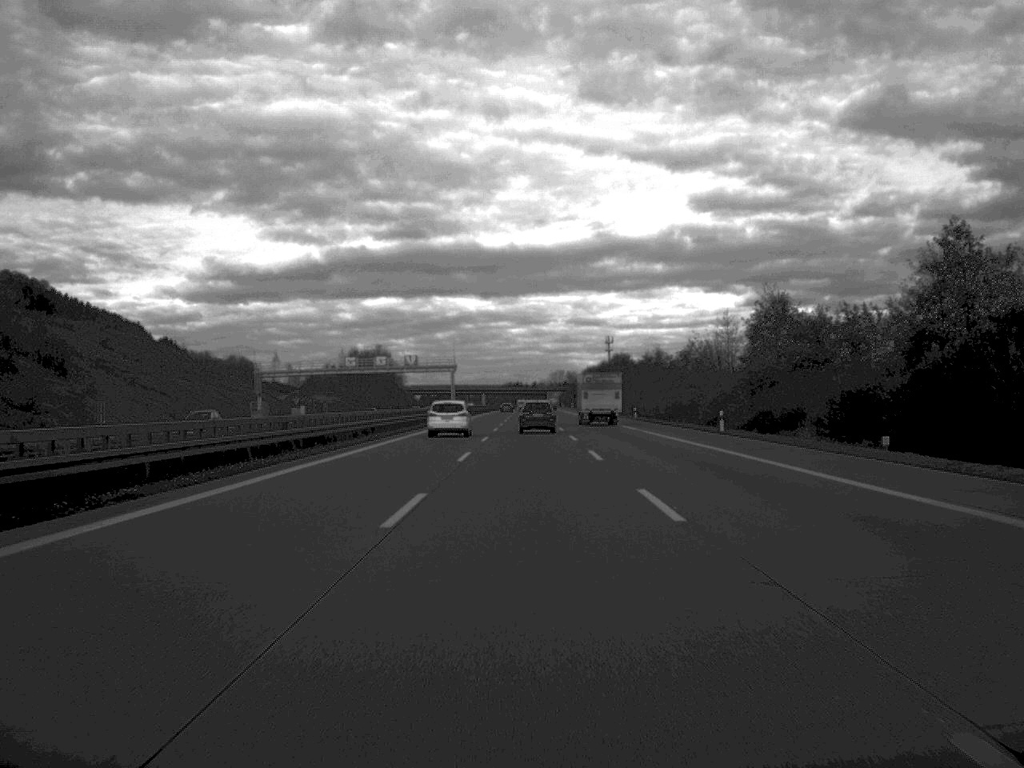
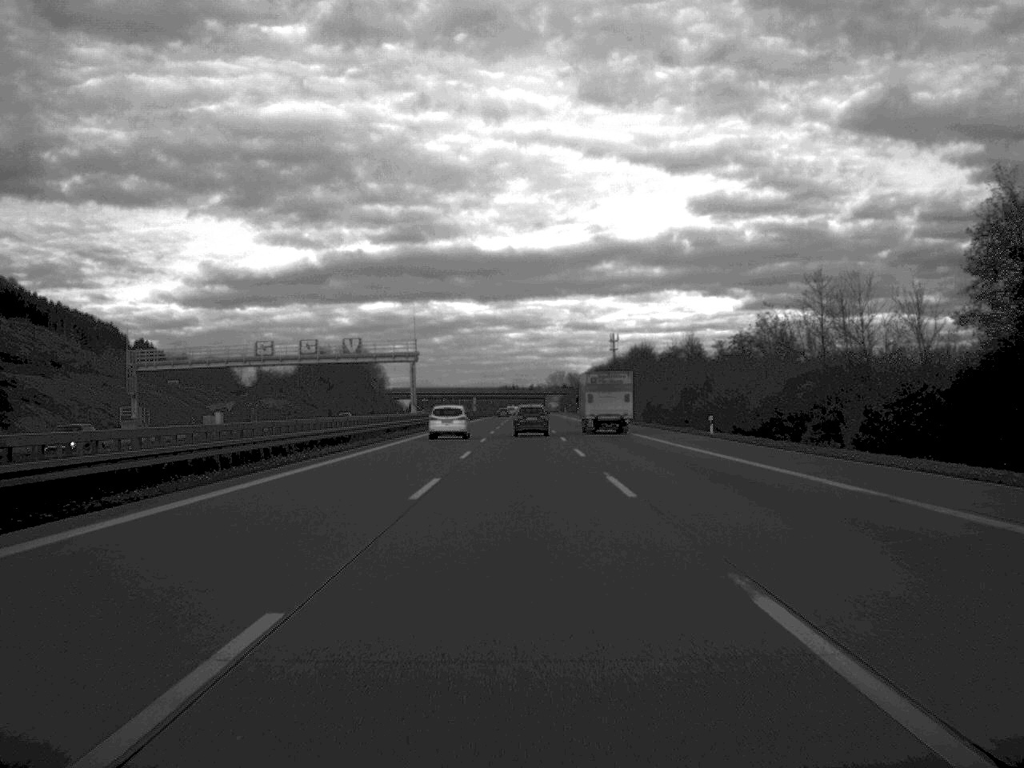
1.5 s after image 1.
(+0.1, +48.7) m; 0°
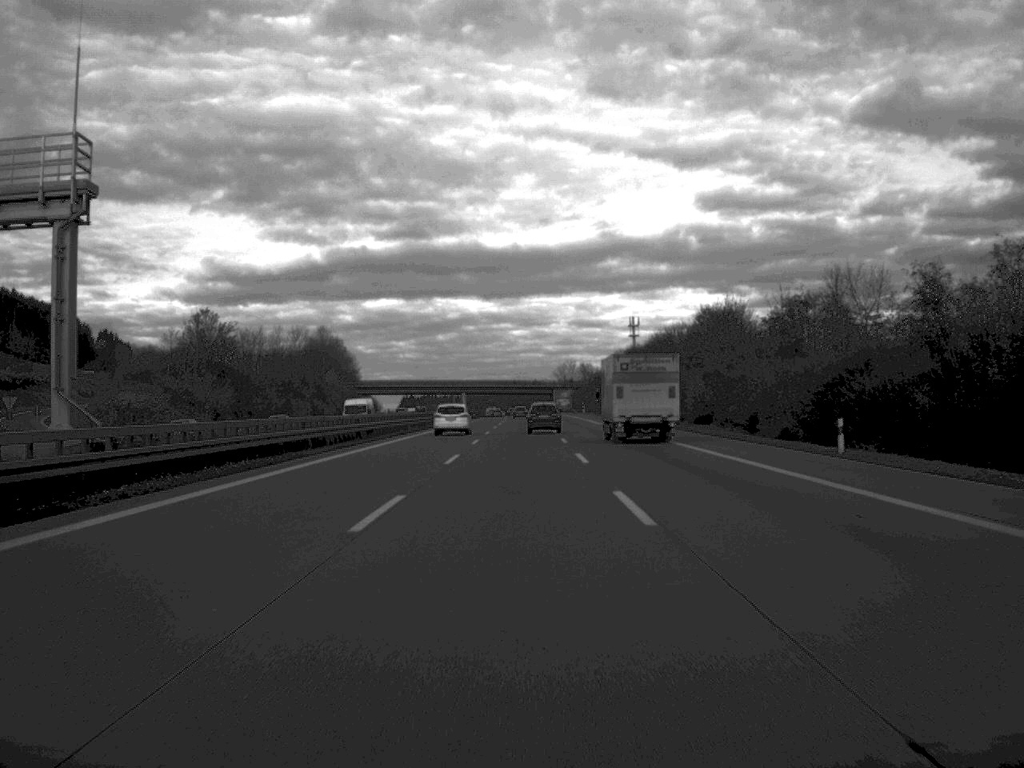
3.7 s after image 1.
(0.0, +76.7) m; 0°
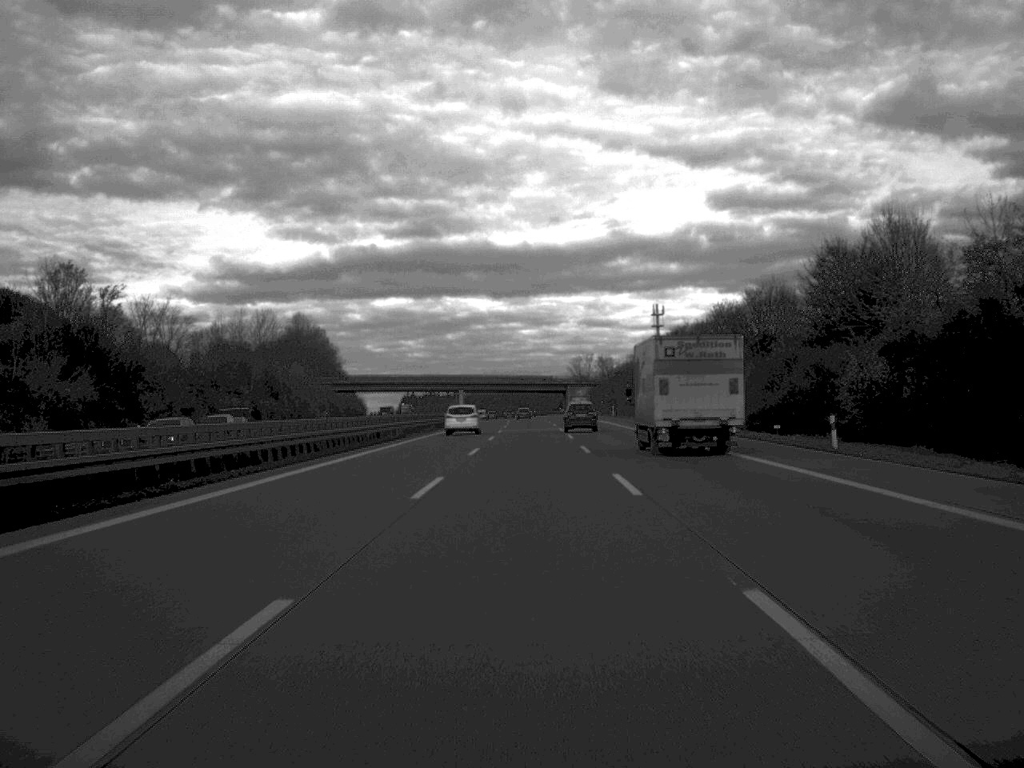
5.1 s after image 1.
(-0.2, +47.5) m; 0°
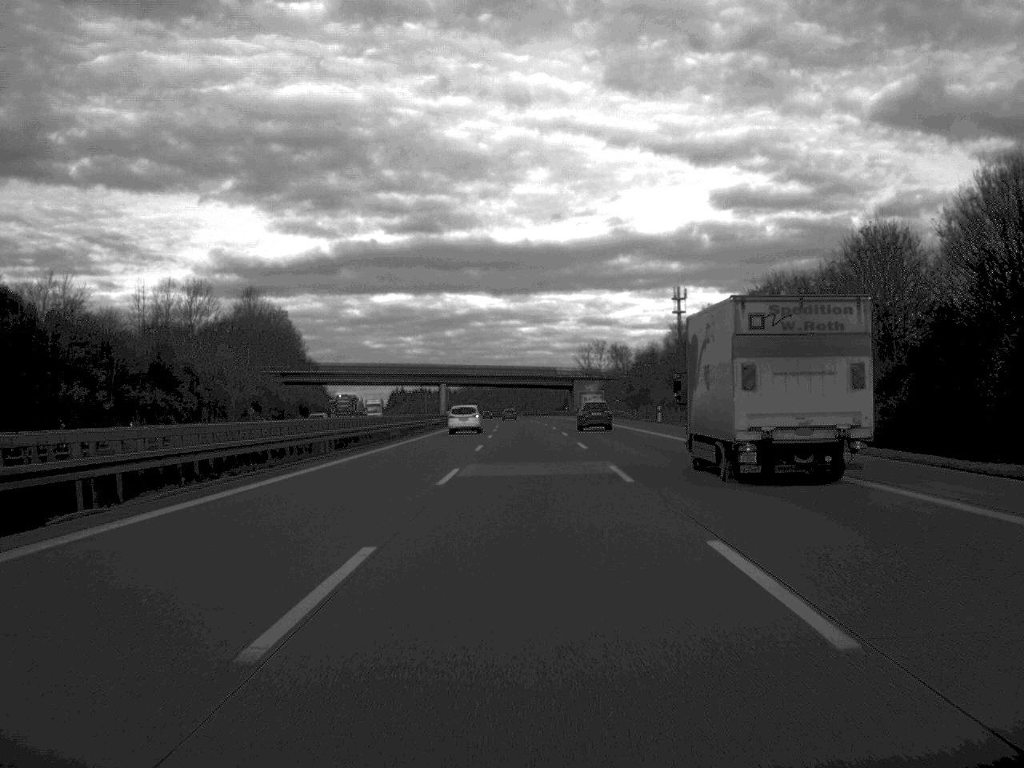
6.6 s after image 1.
(0.0, +49.8) m; 0°
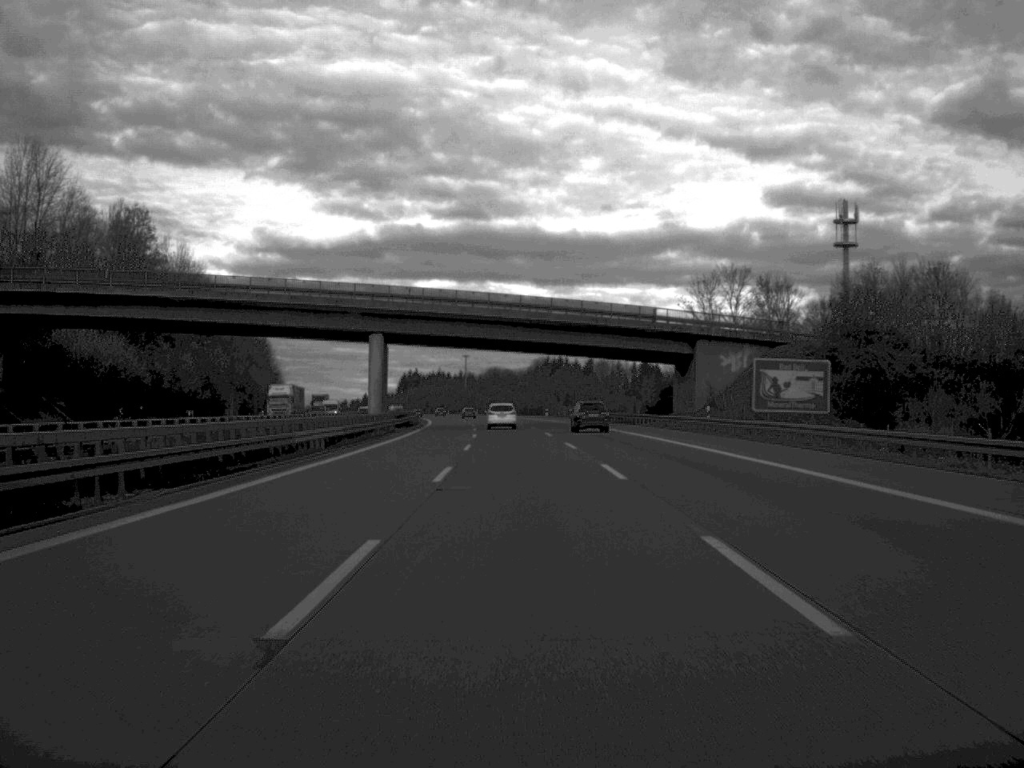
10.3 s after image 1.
(-1.3, +124.7) m; -2°
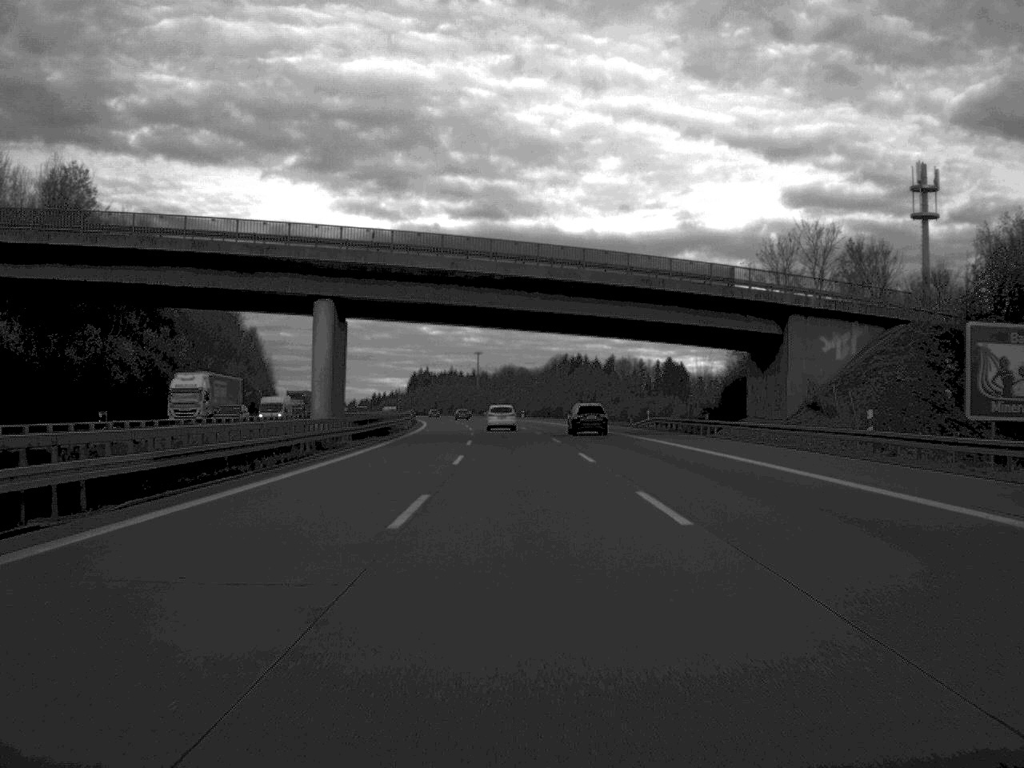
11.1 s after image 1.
(-0.2, +27.2) m; -1°
